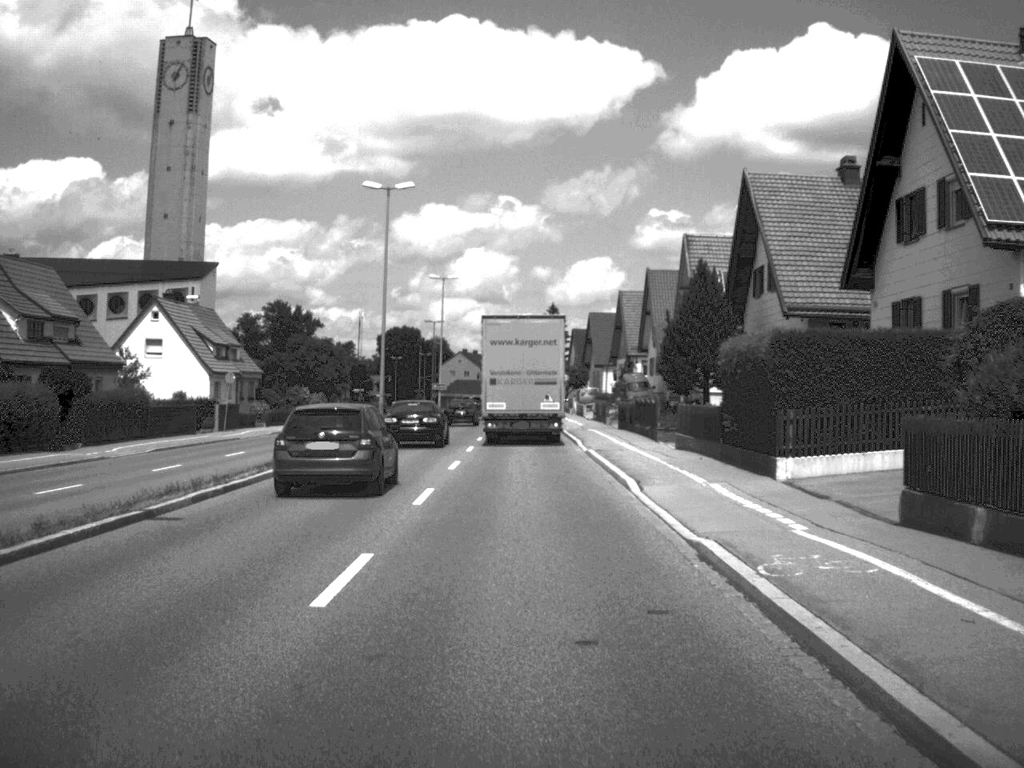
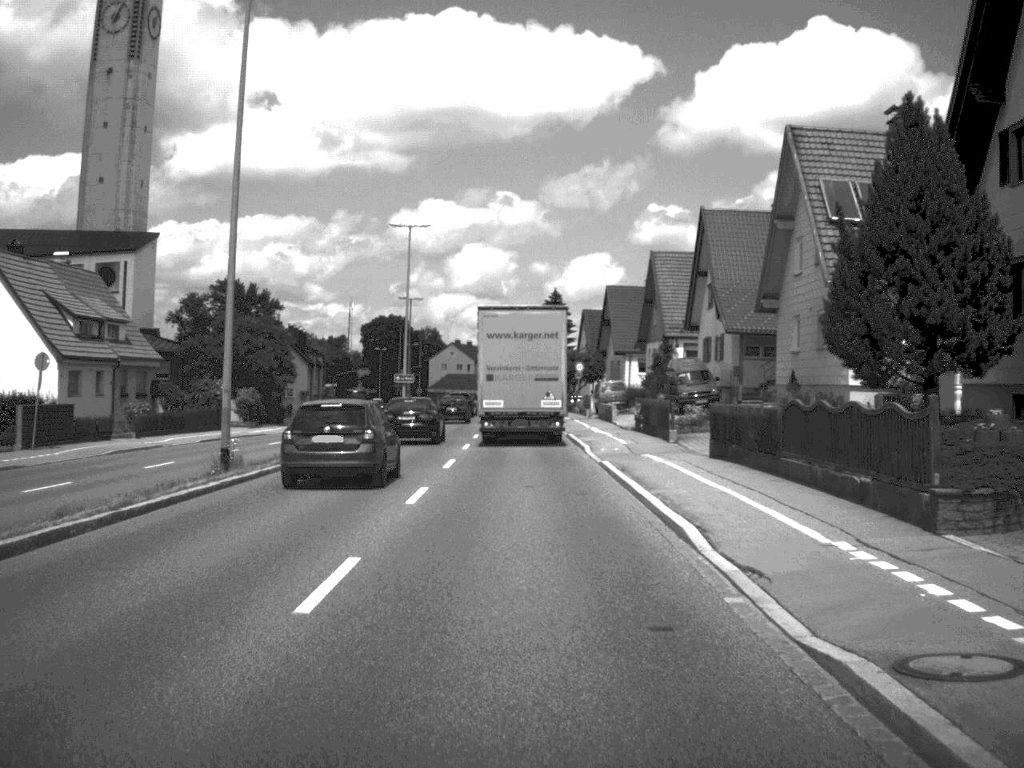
(-0.1, +27.0) m; 0°
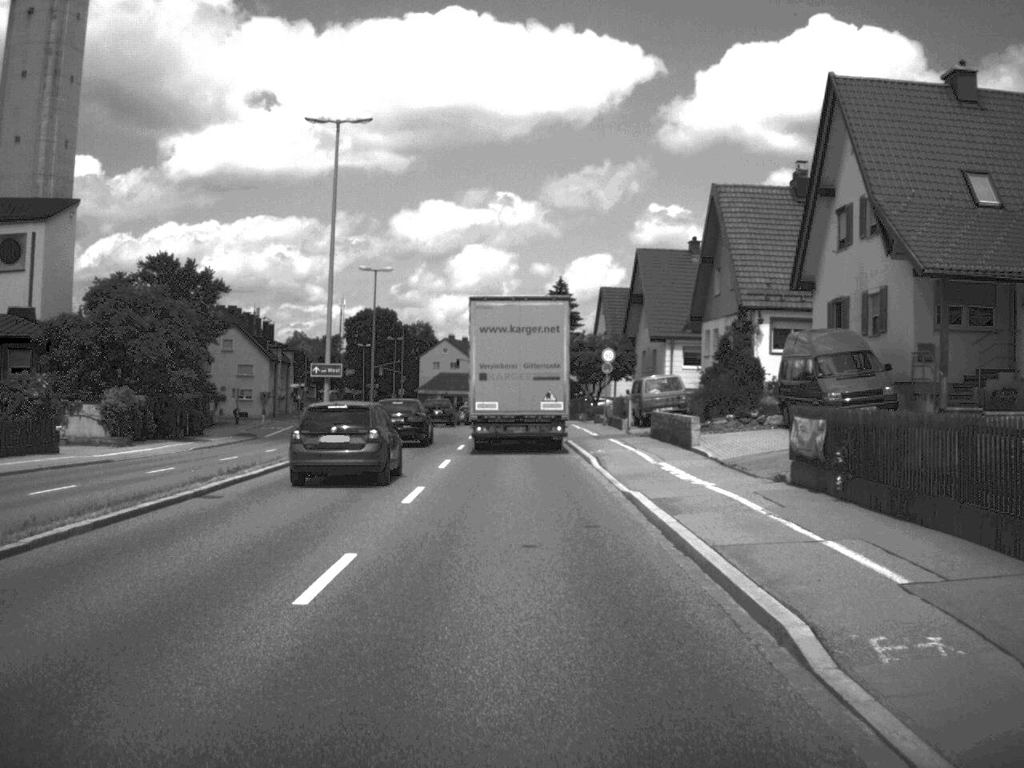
(0.0, +25.9) m; 0°
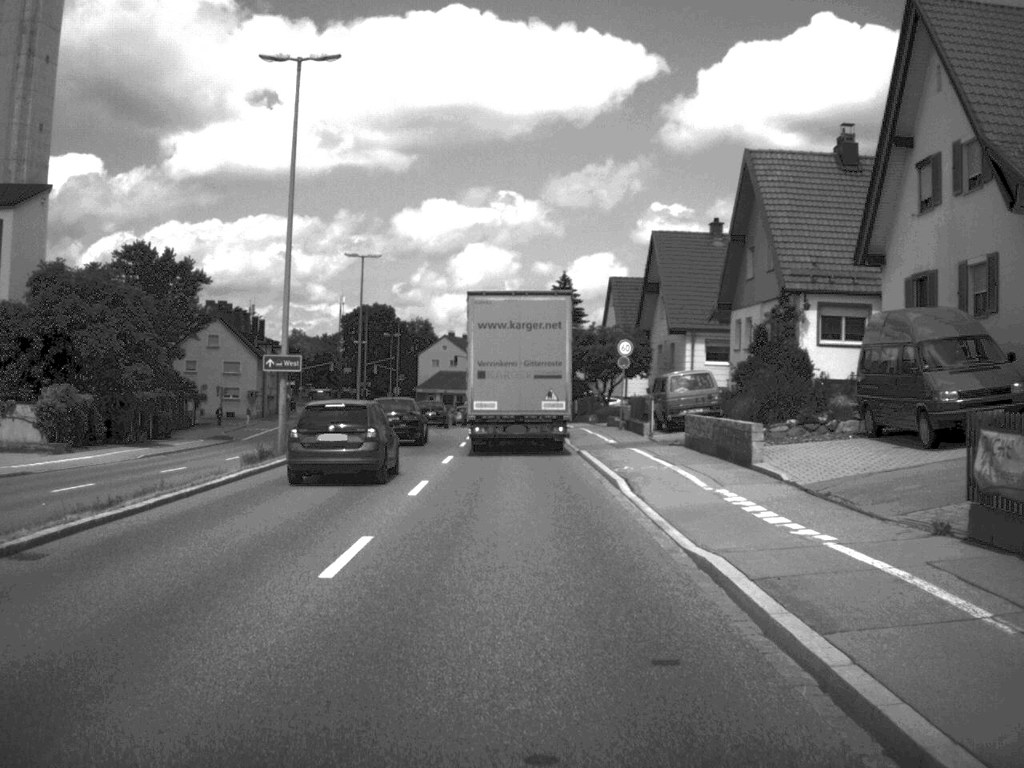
(0.0, +7.6) m; 0°
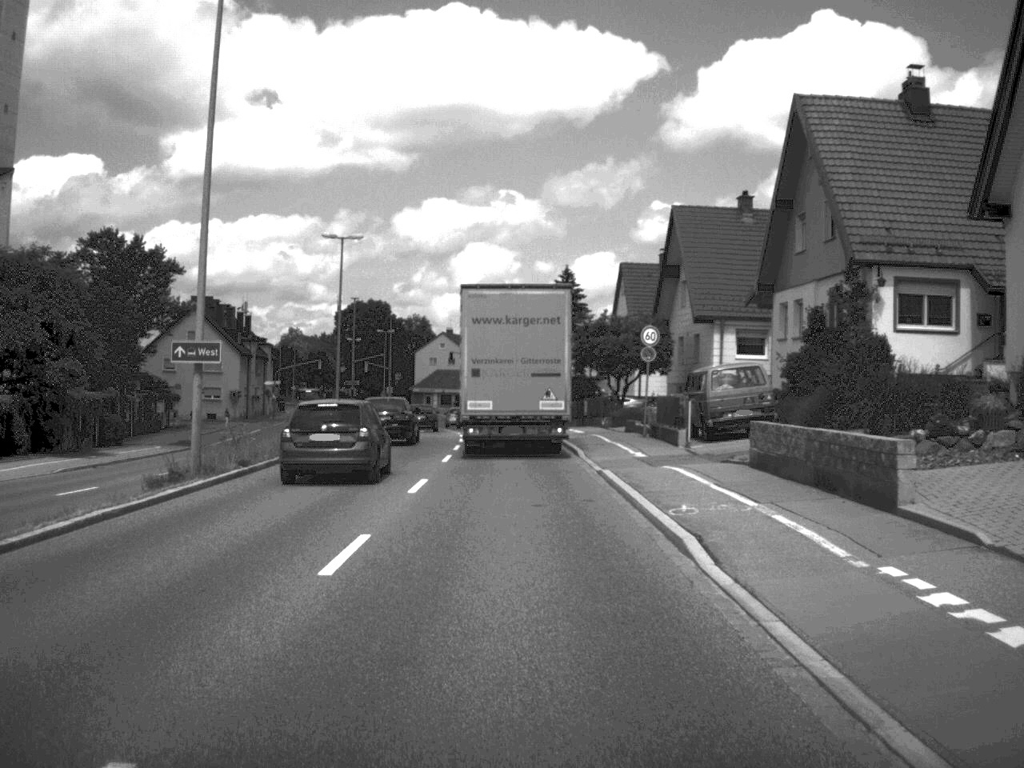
(0.0, +8.6) m; 0°
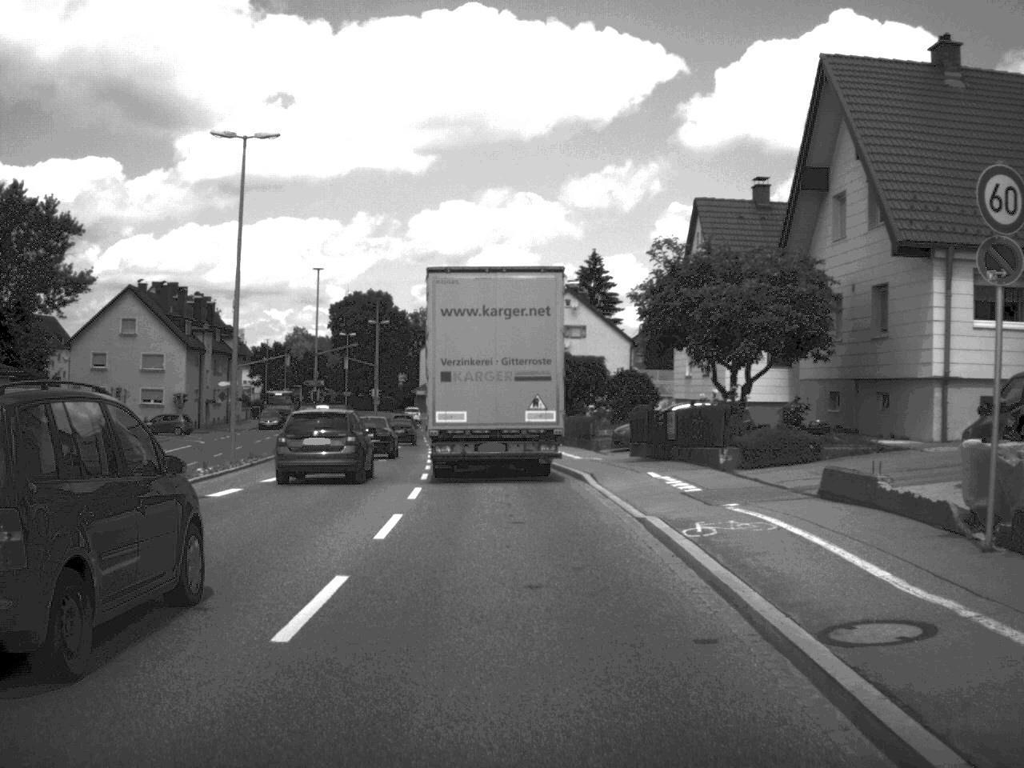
(-0.2, +26.4) m; -1°
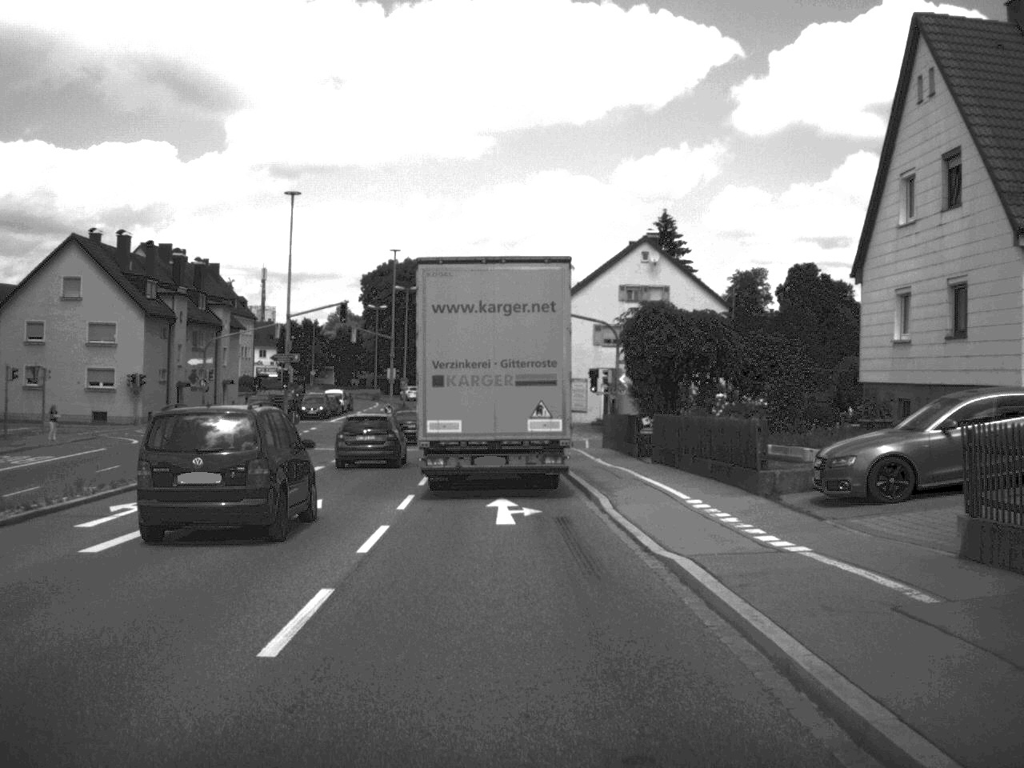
(-0.4, +23.7) m; -3°
